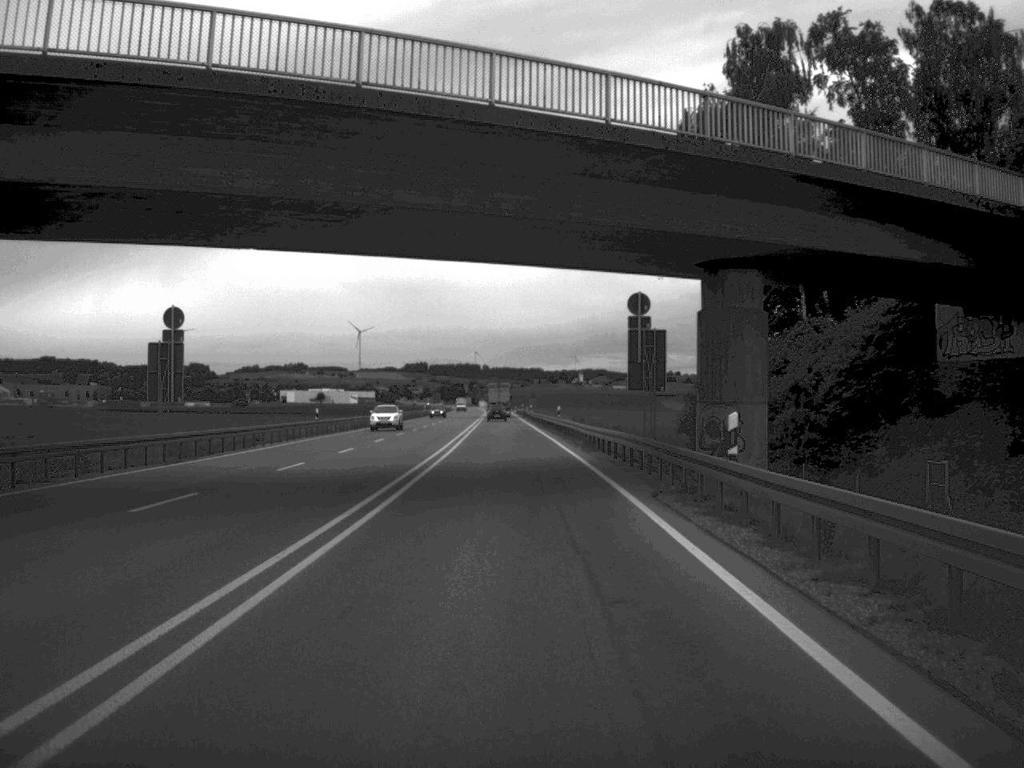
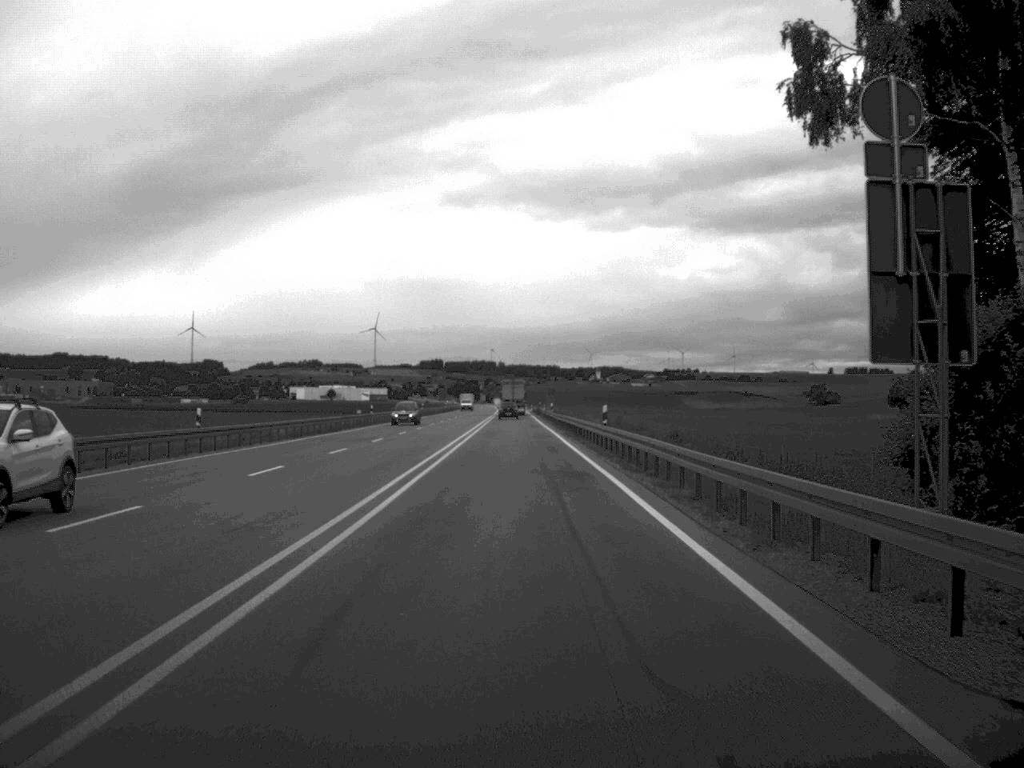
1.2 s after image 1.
(-0.2, +27.6) m; -1°
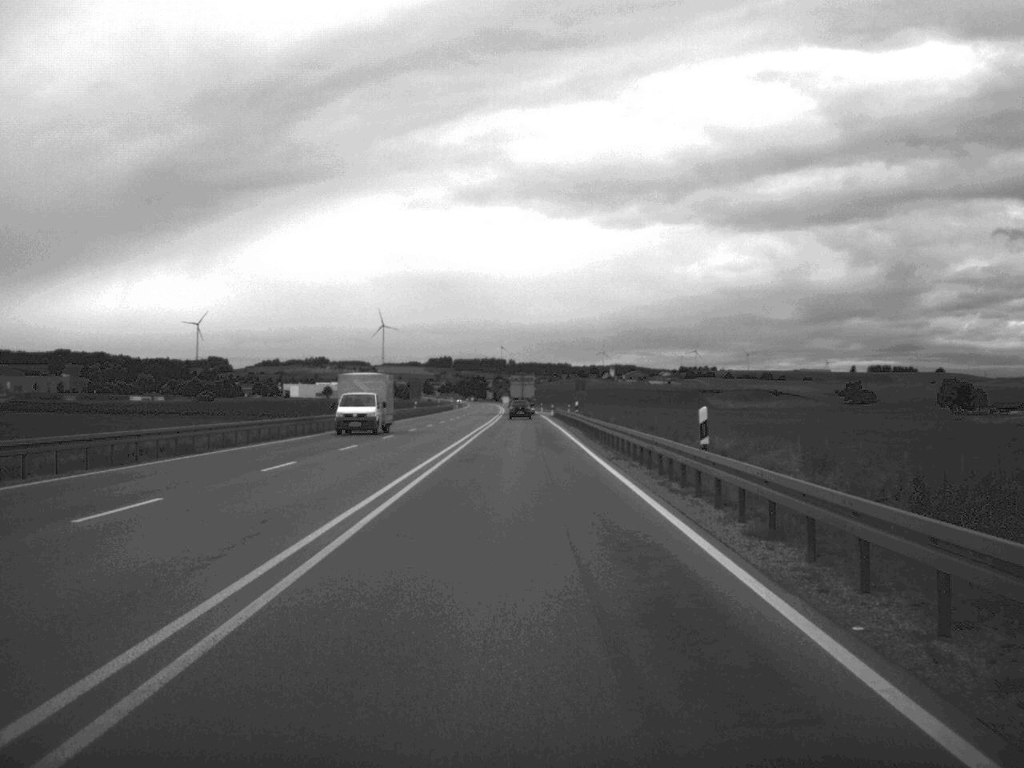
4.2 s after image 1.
(-0.7, +71.1) m; -1°
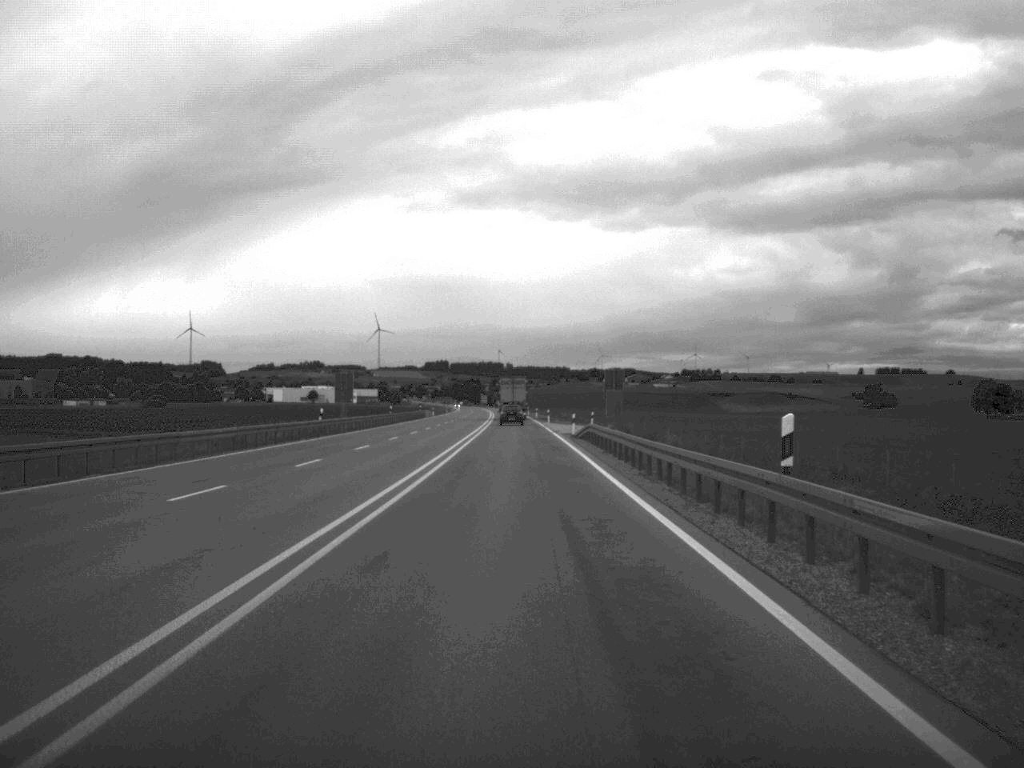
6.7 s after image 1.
(0.0, +55.0) m; 0°
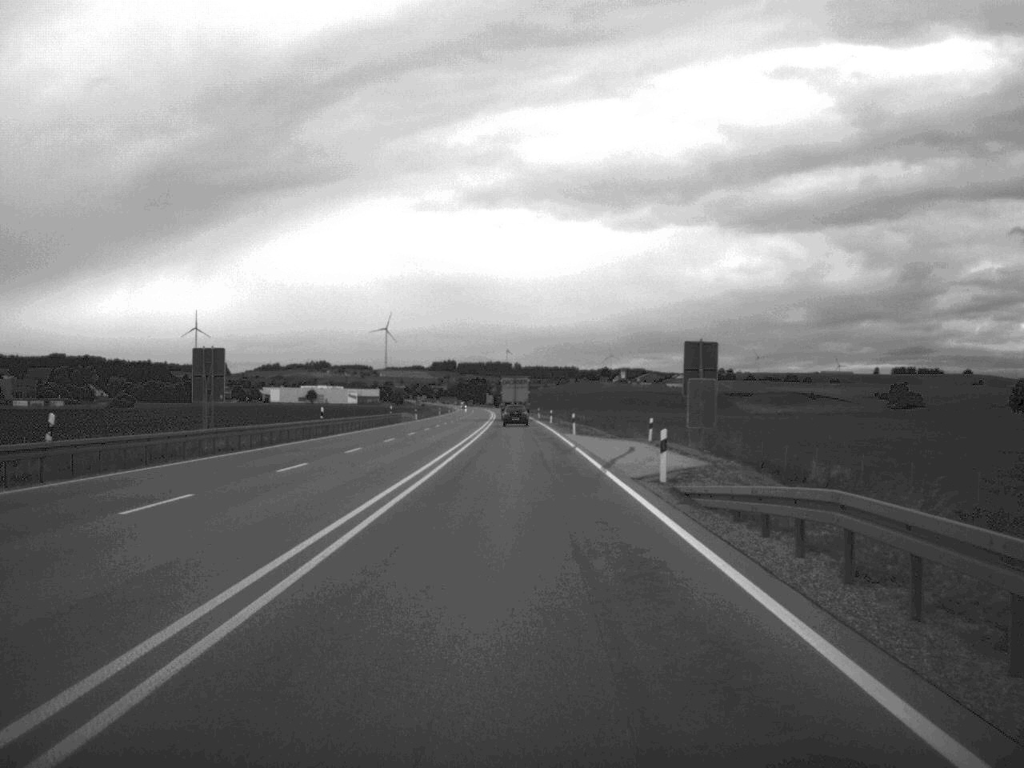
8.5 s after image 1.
(-0.2, +38.8) m; 0°
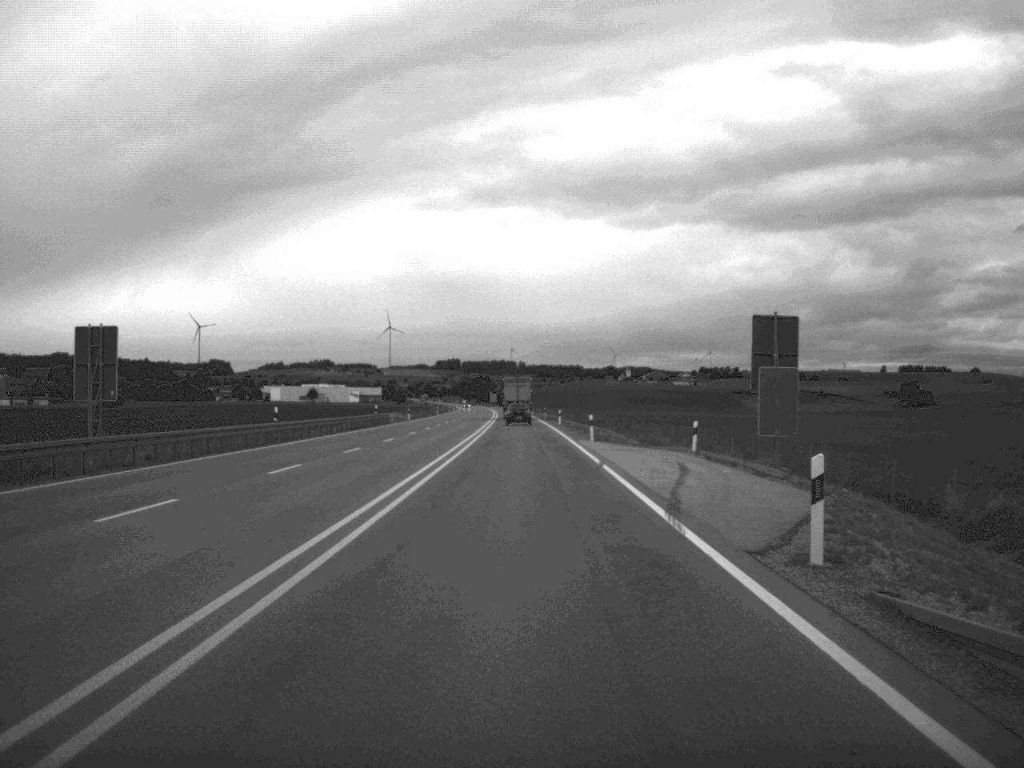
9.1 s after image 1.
(0.0, +13.2) m; 0°
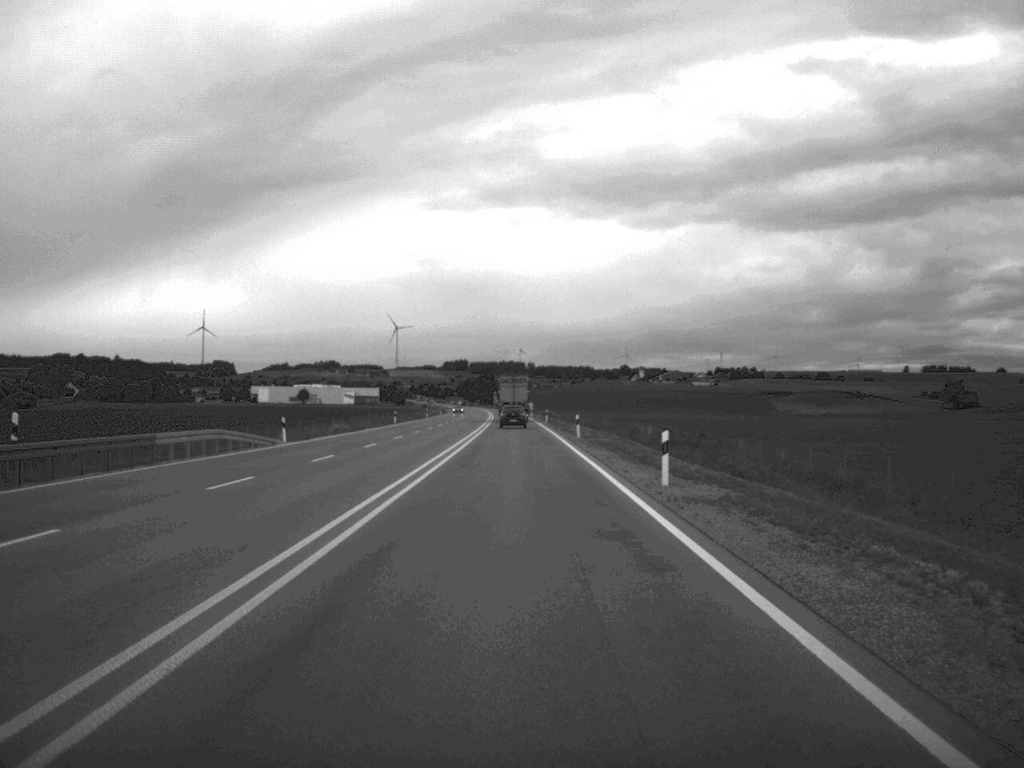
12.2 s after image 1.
(-0.1, +64.9) m; -1°
